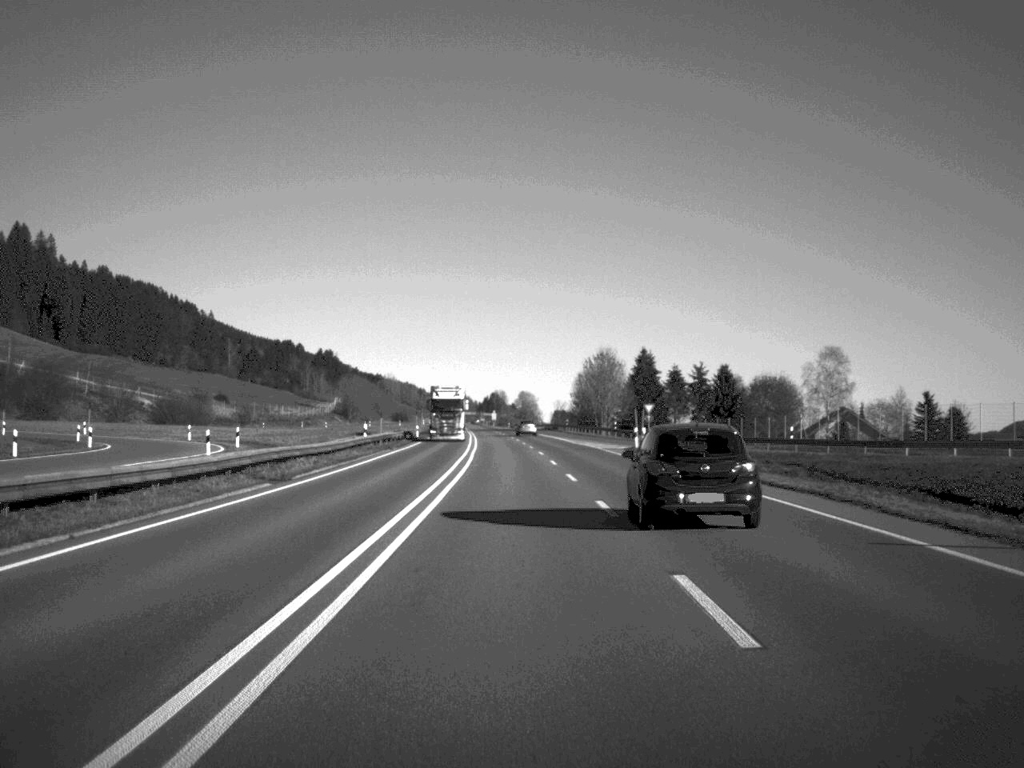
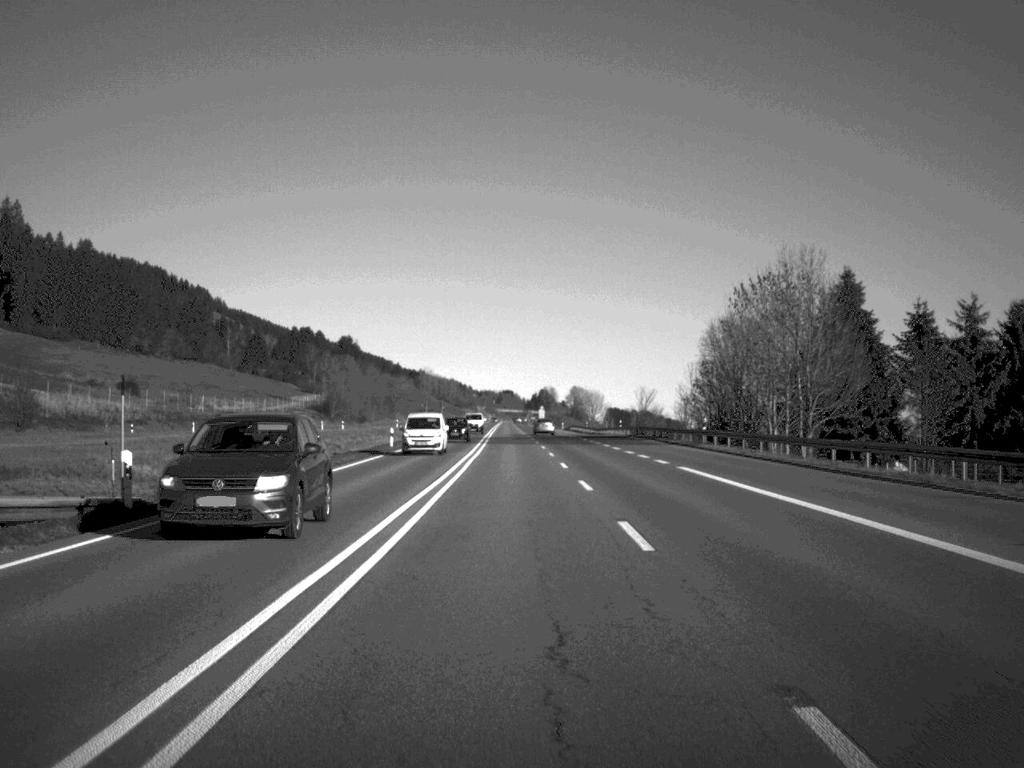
(-1.9, +89.8) m; -2°
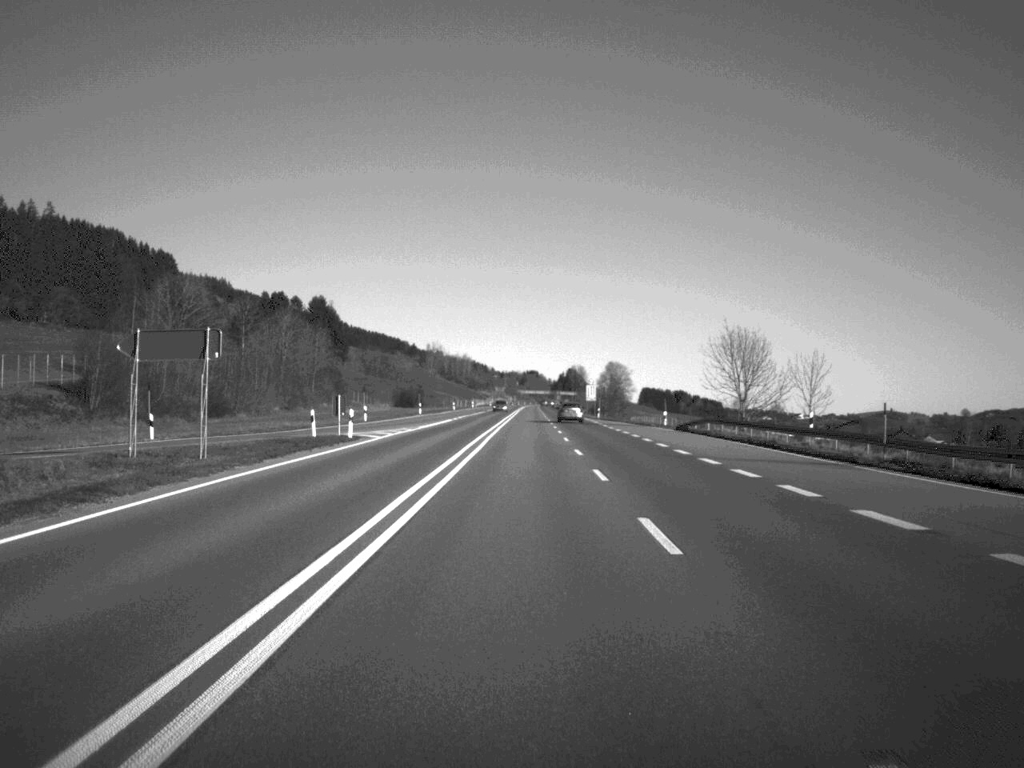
(-1.6, +121.1) m; -1°
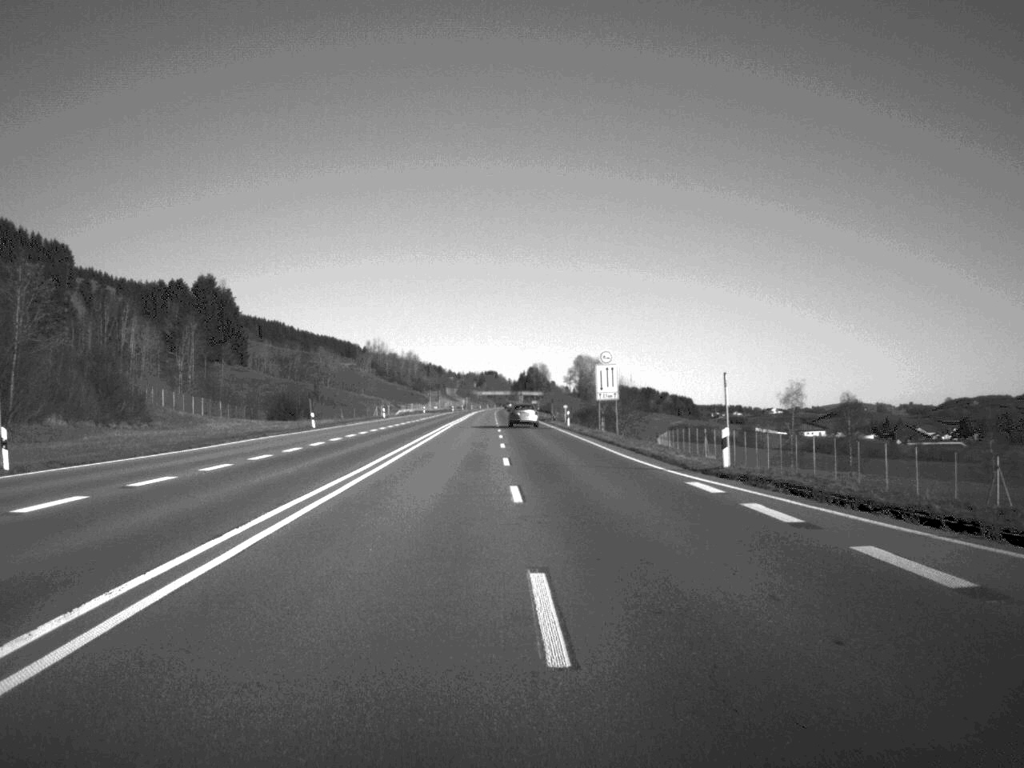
(+1.4, +89.2) m; +2°
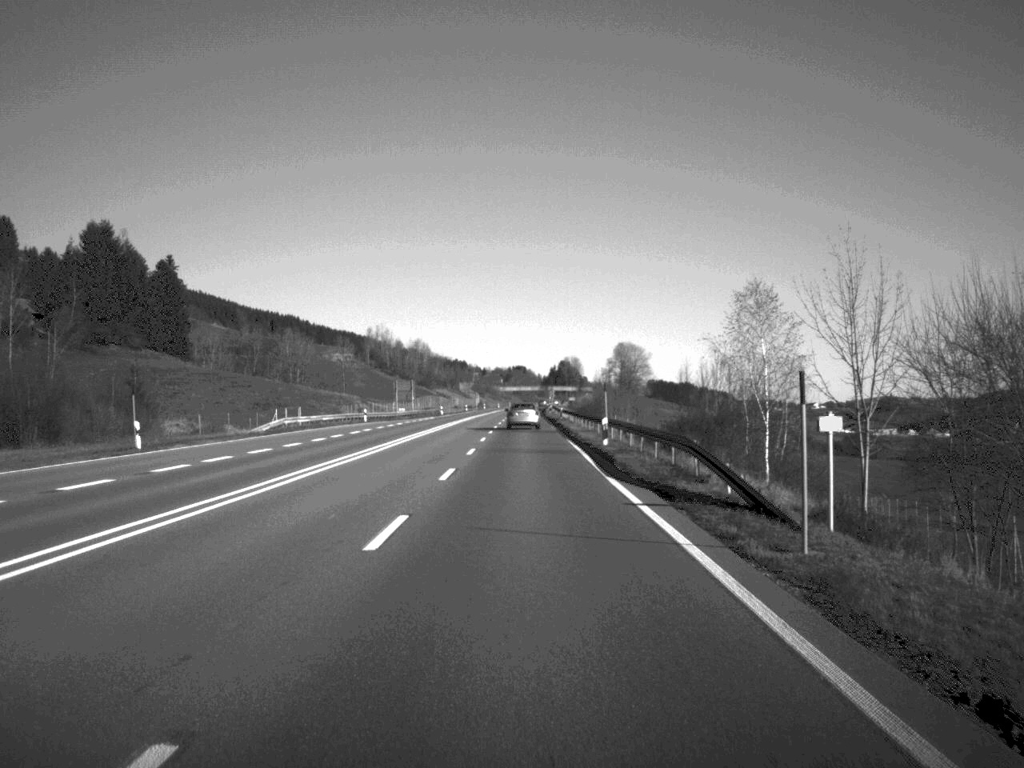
(-0.5, +89.7) m; -1°
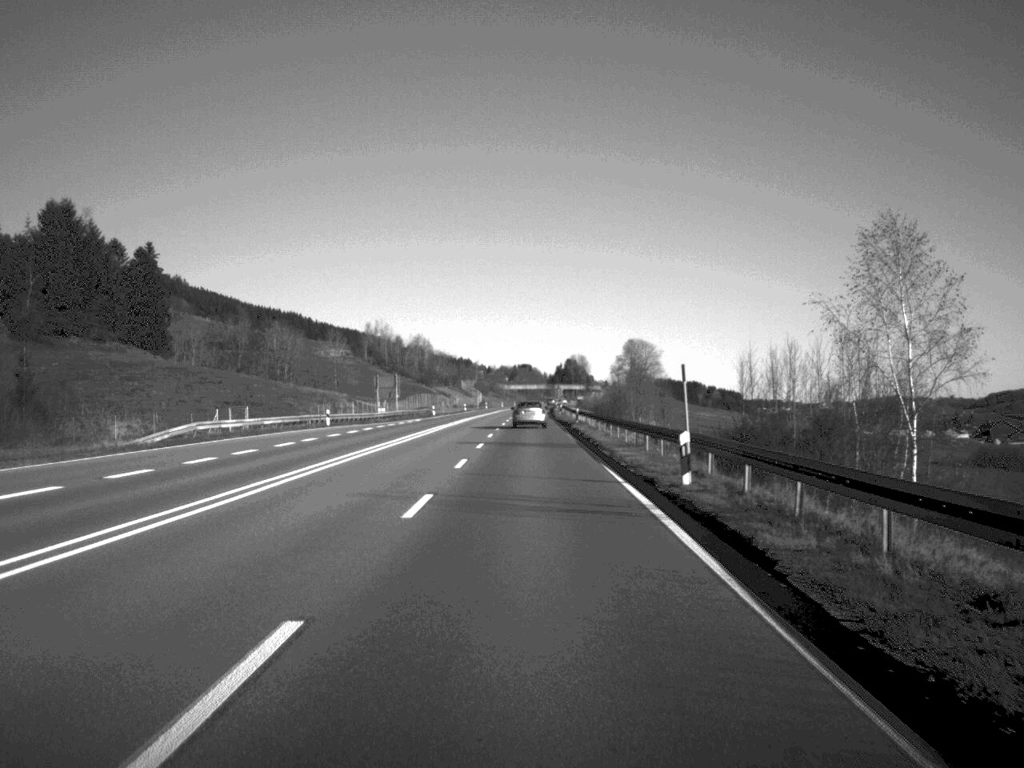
(-0.1, +20.6) m; 0°
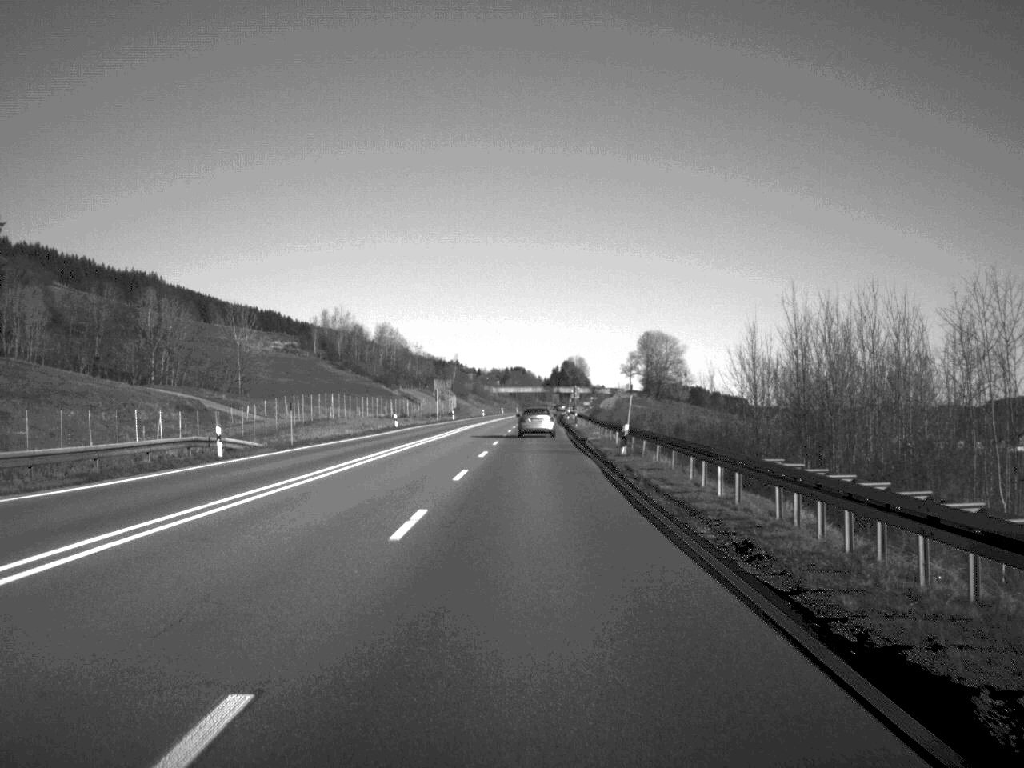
(+0.2, +85.9) m; 0°
